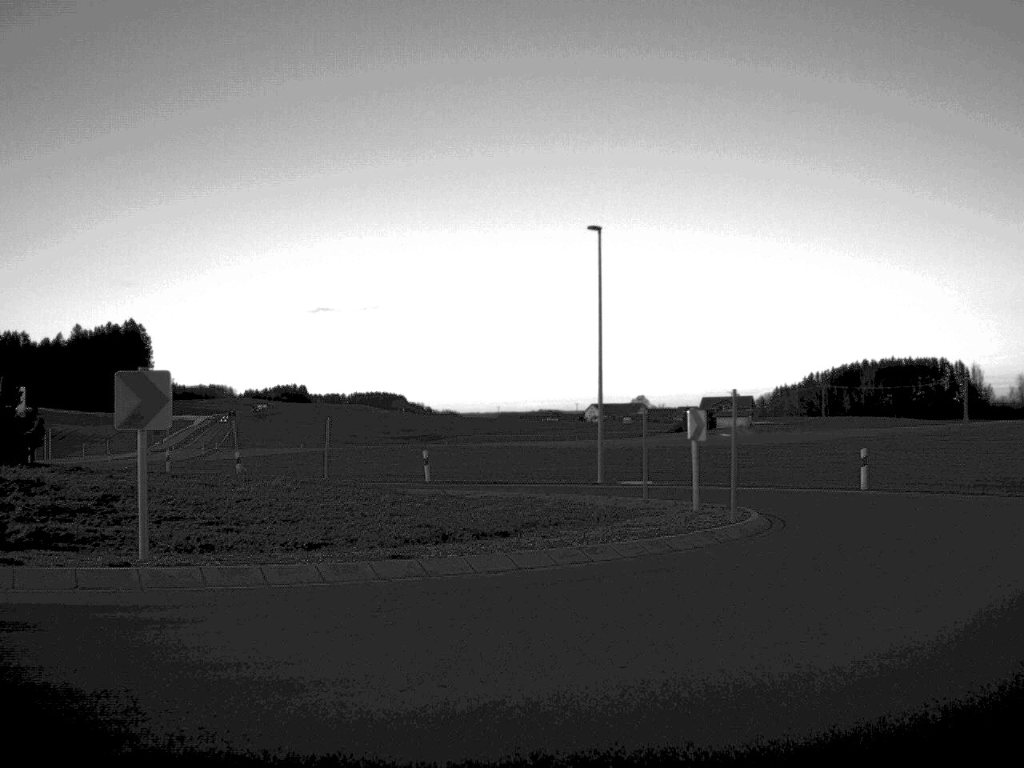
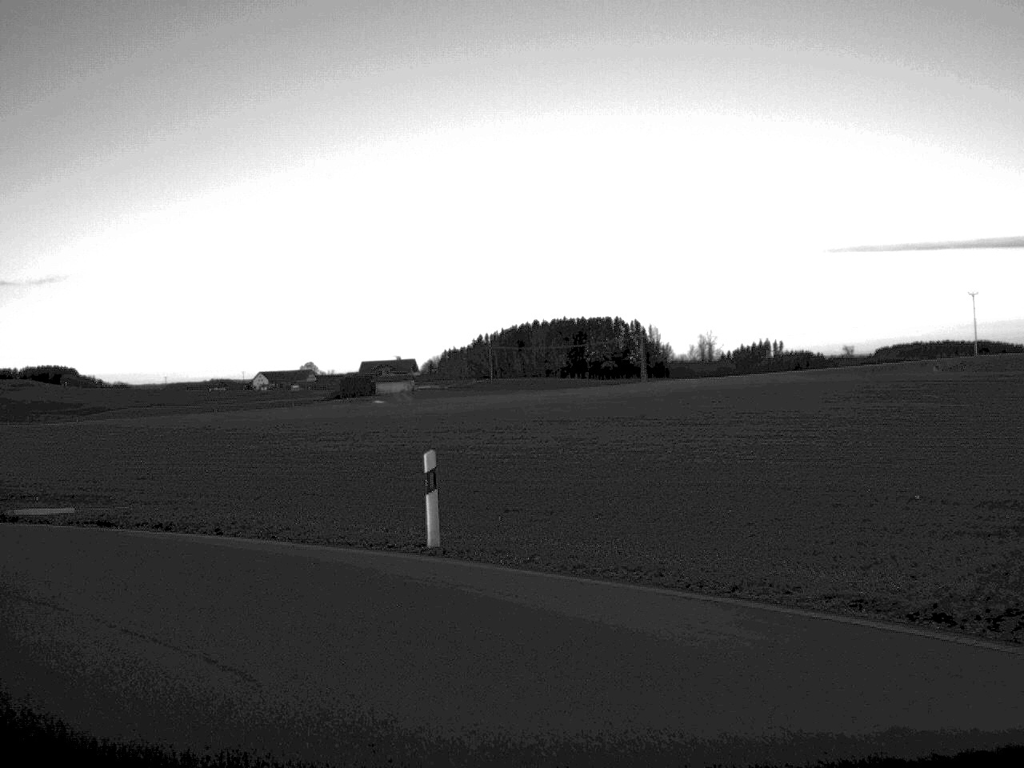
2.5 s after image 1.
(+5.6, +18.0) m; +14°
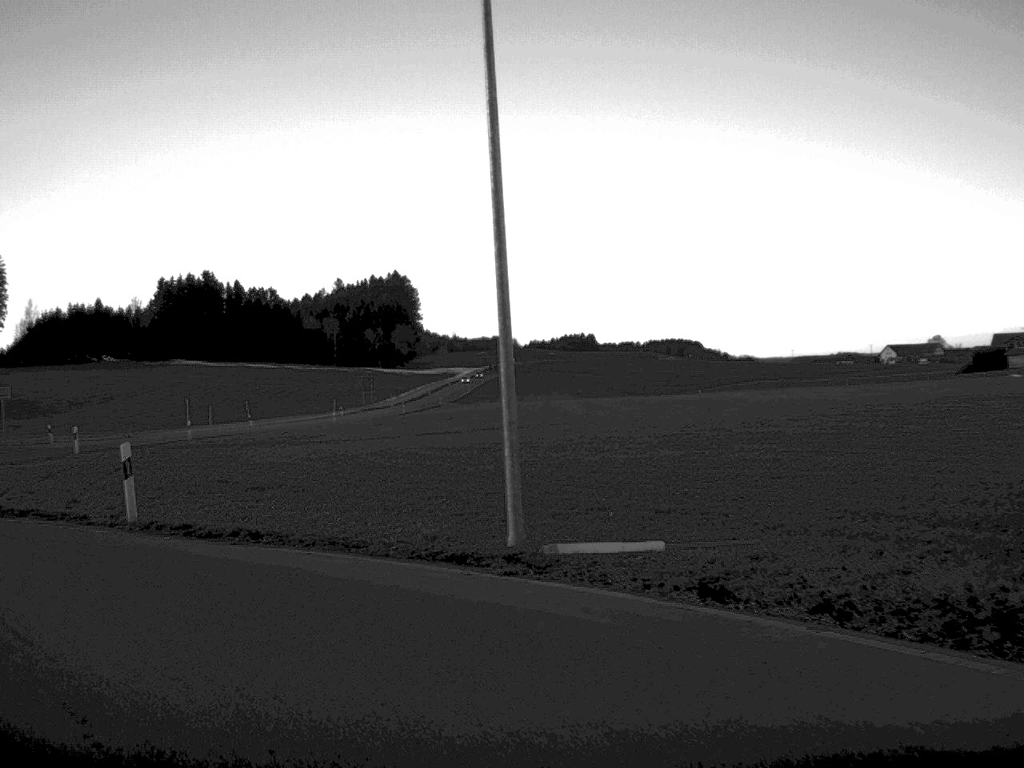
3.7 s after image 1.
(-2.1, +8.8) m; -28°
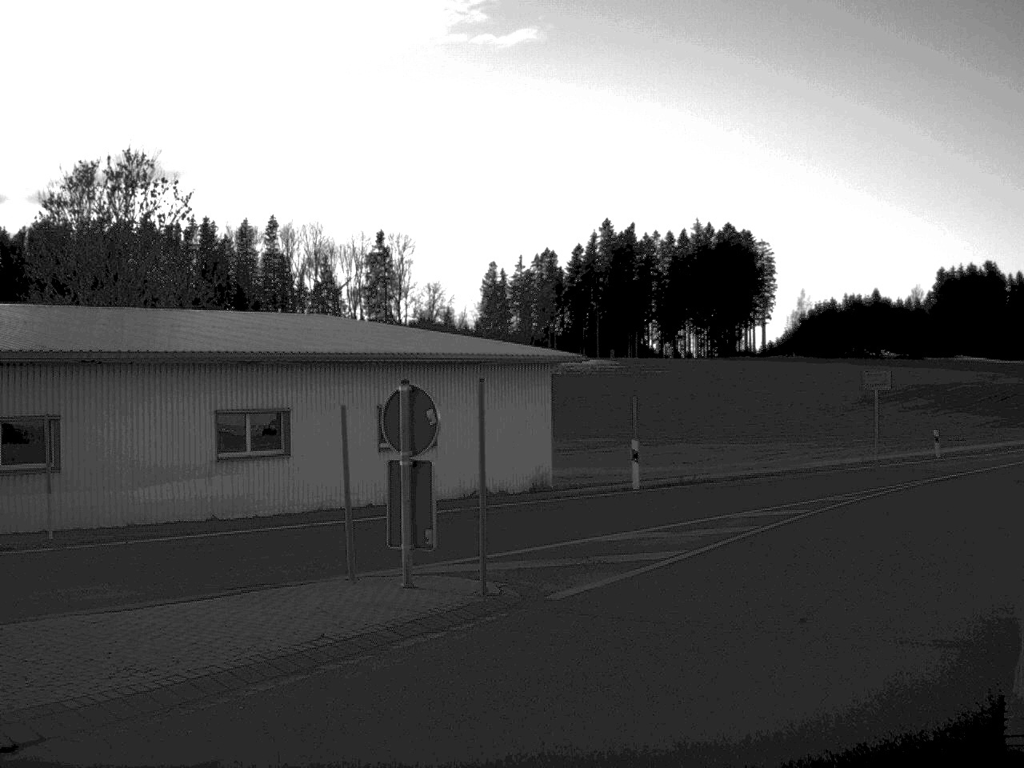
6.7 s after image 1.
(-12.2, +20.4) m; -33°
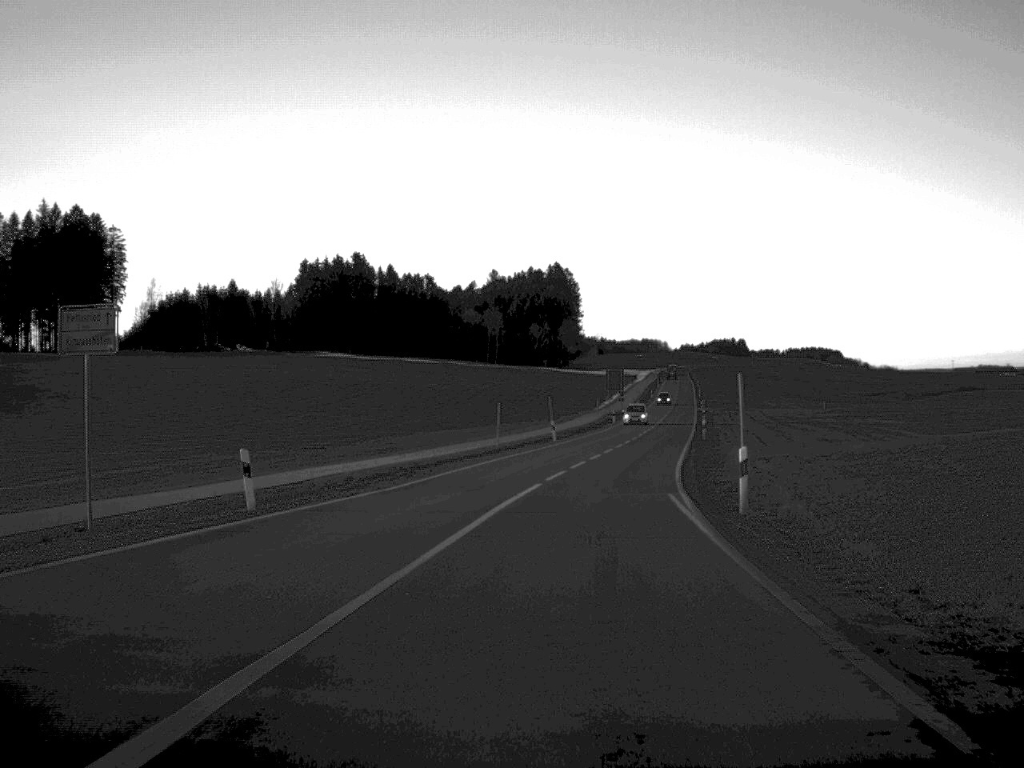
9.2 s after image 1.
(+8.2, +24.3) m; +28°
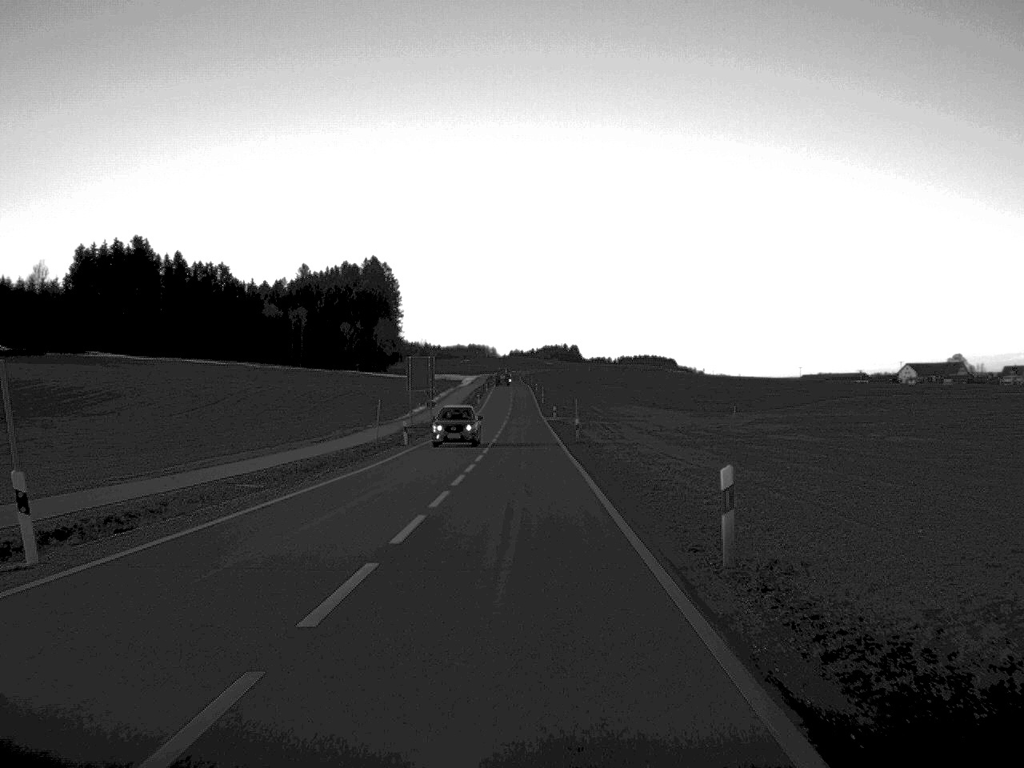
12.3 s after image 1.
(+4.6, +49.5) m; +7°
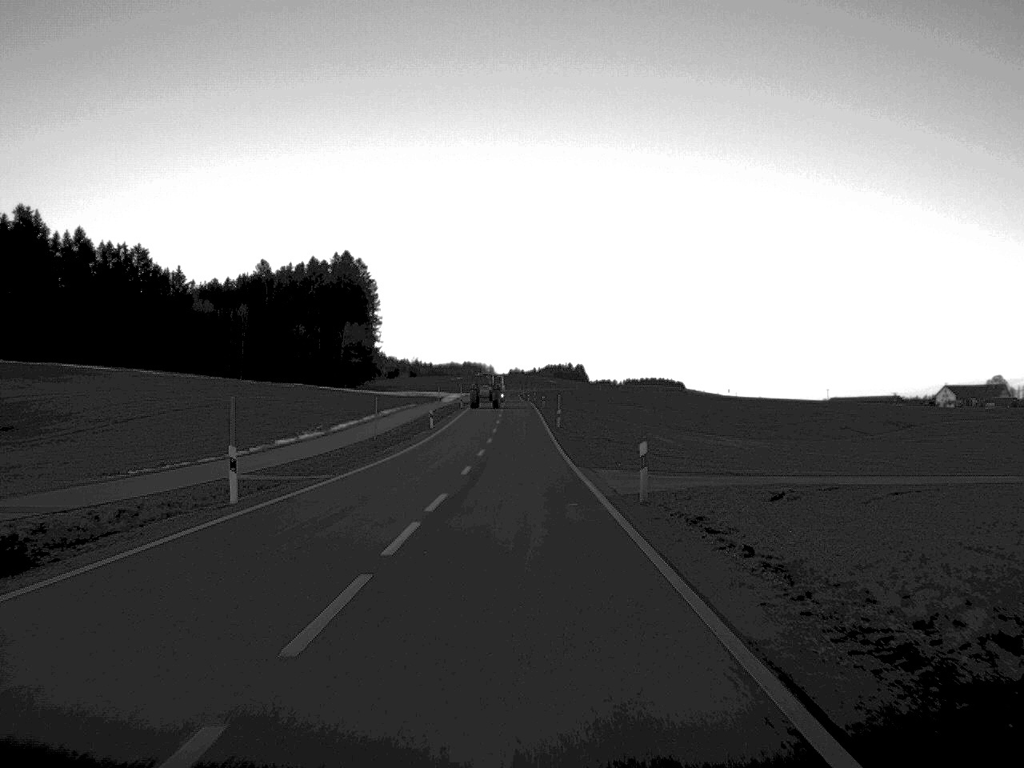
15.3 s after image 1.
(-0.1, +73.2) m; 0°
